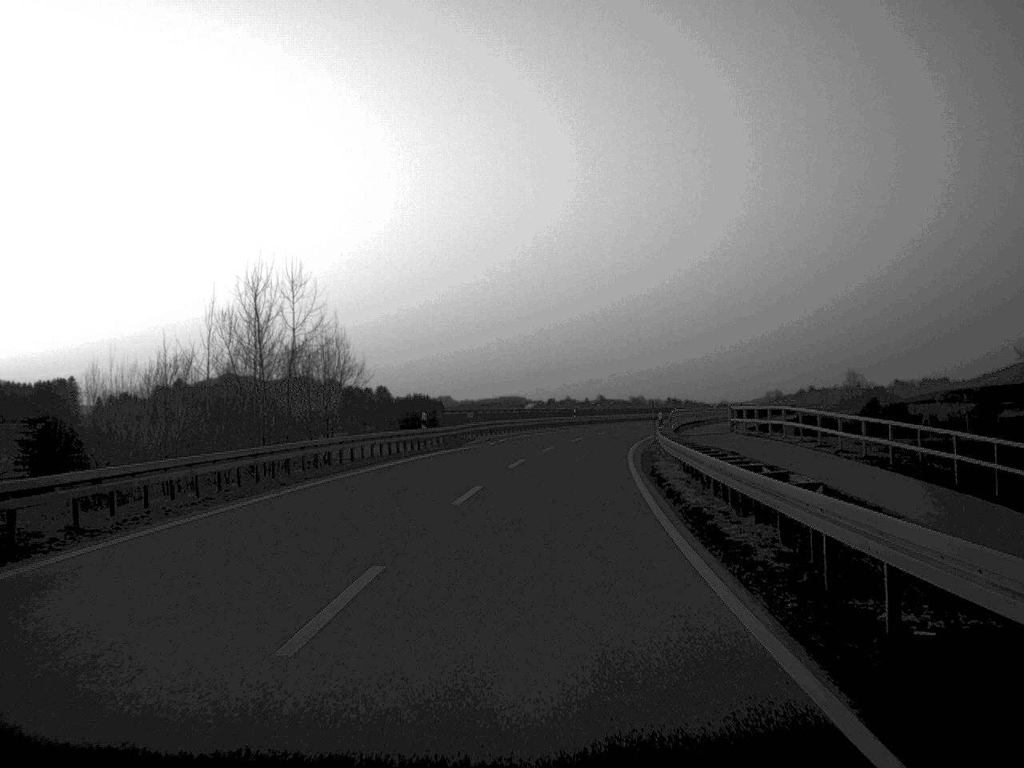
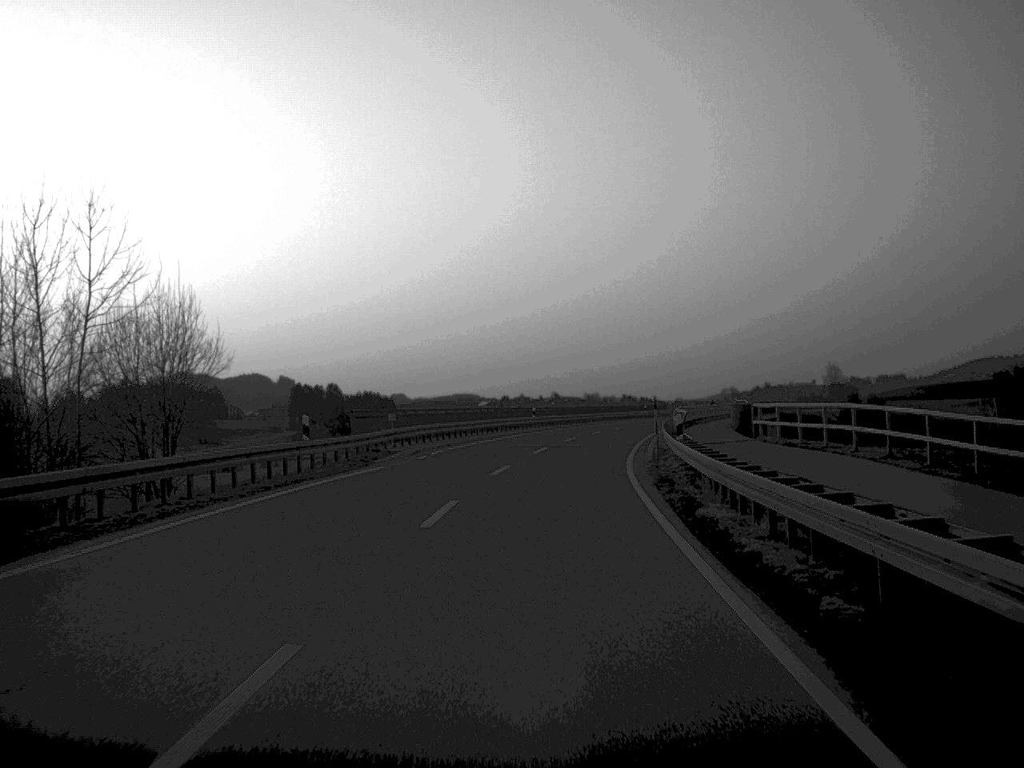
(+0.3, +16.1) m; +2°
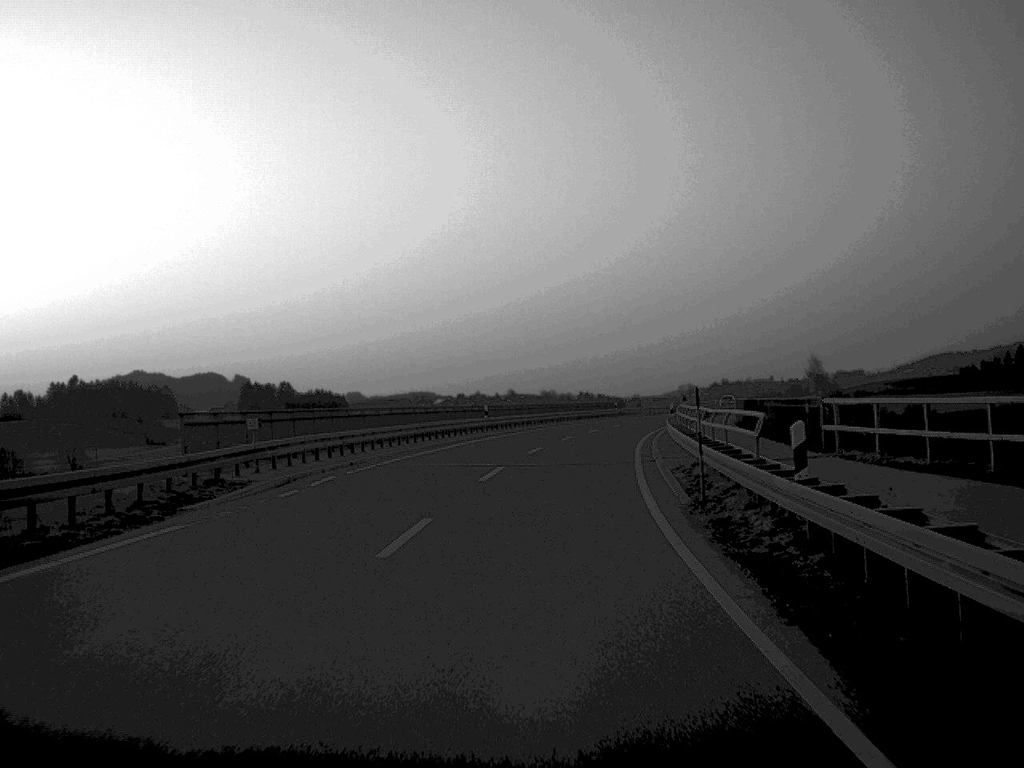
(+0.3, +15.3) m; +2°
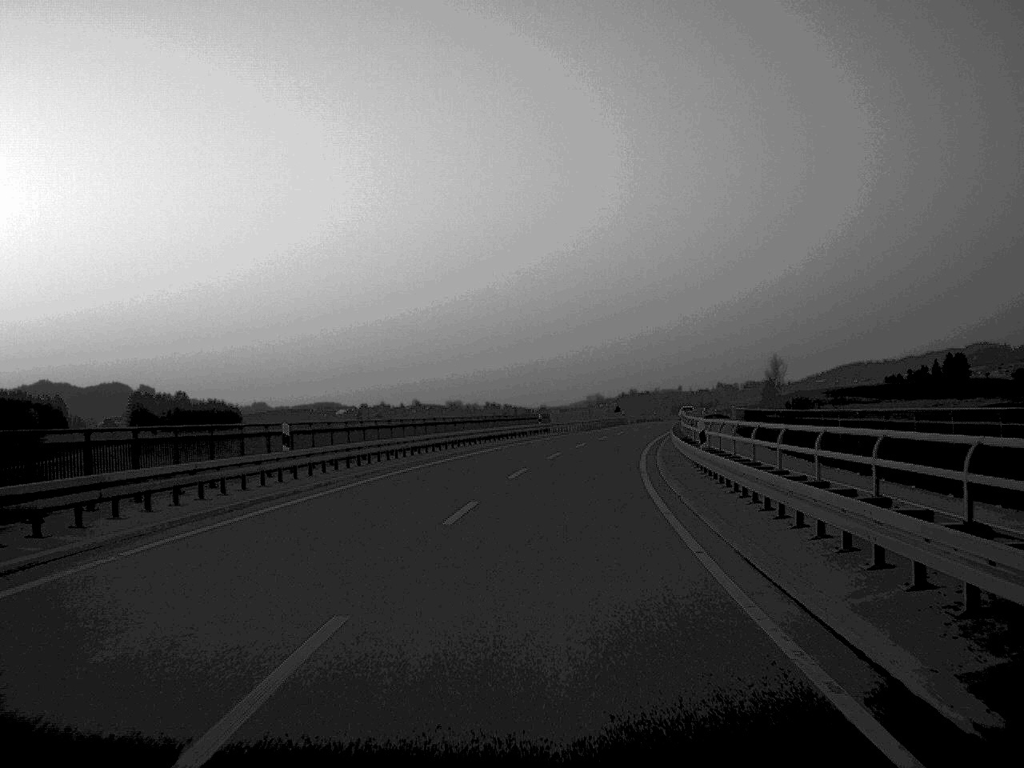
(+1.2, +31.5) m; +4°
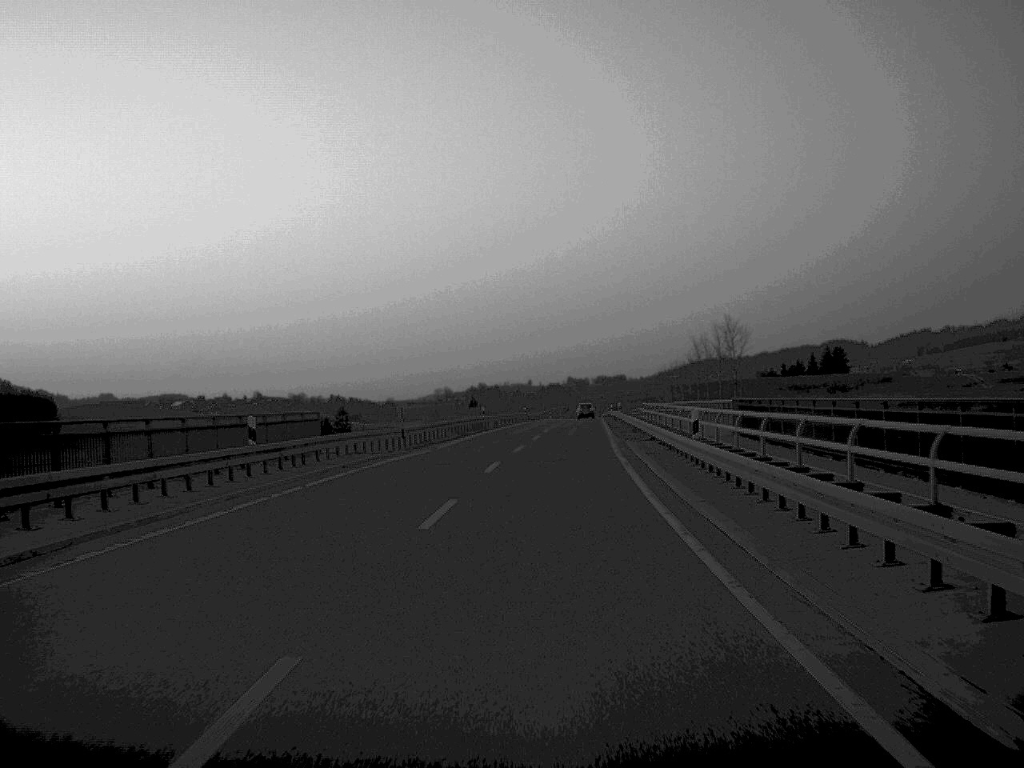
(+3.1, +50.1) m; +7°
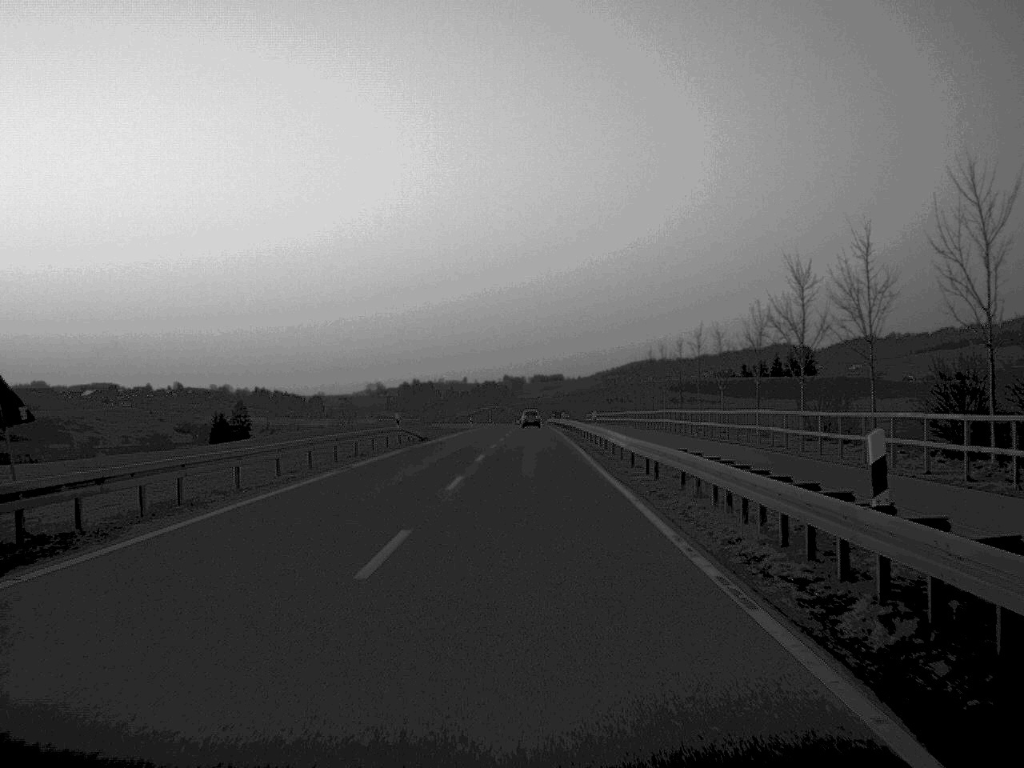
(+2.4, +64.6) m; +3°
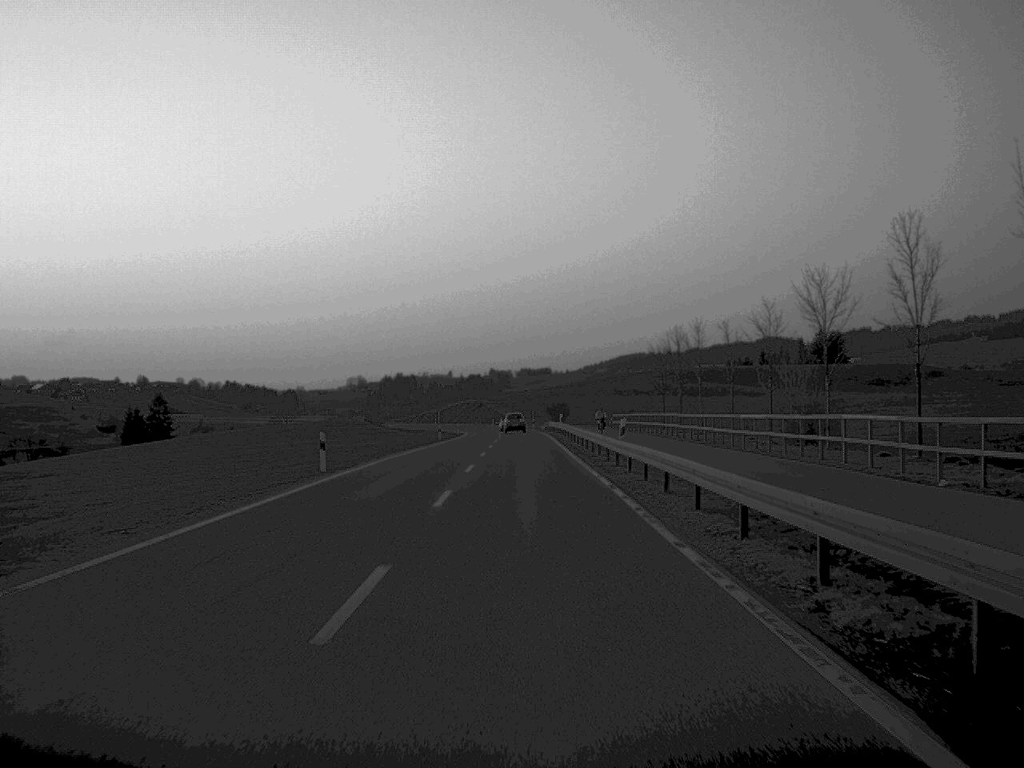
(+0.3, +75.8) m; +1°
